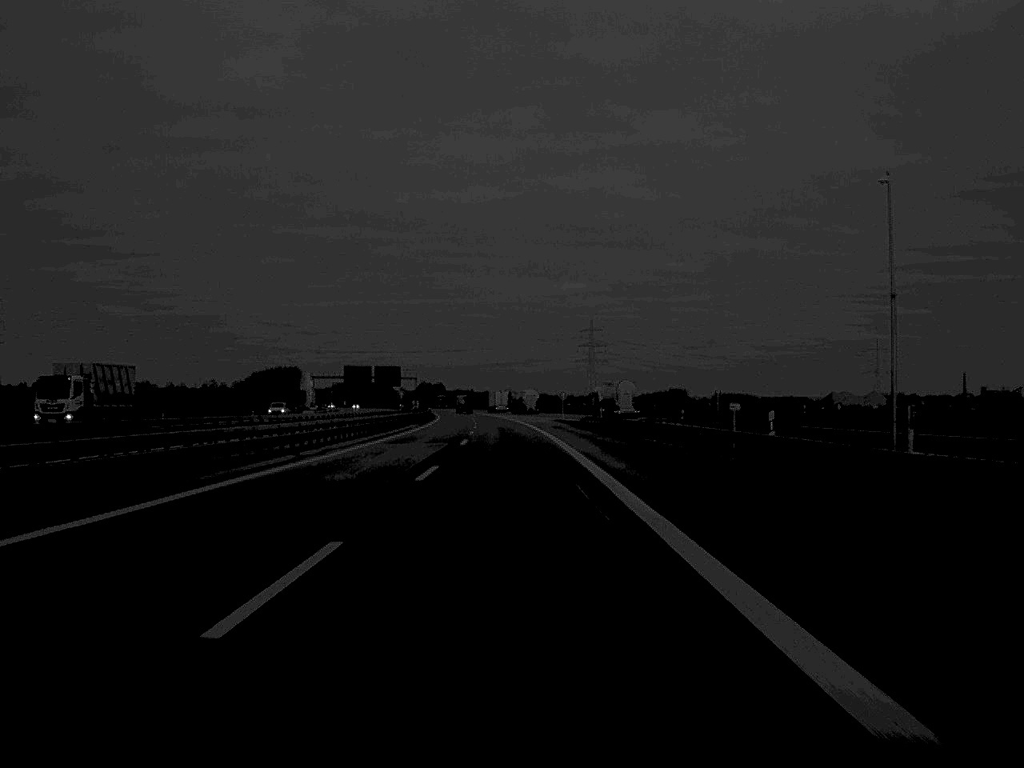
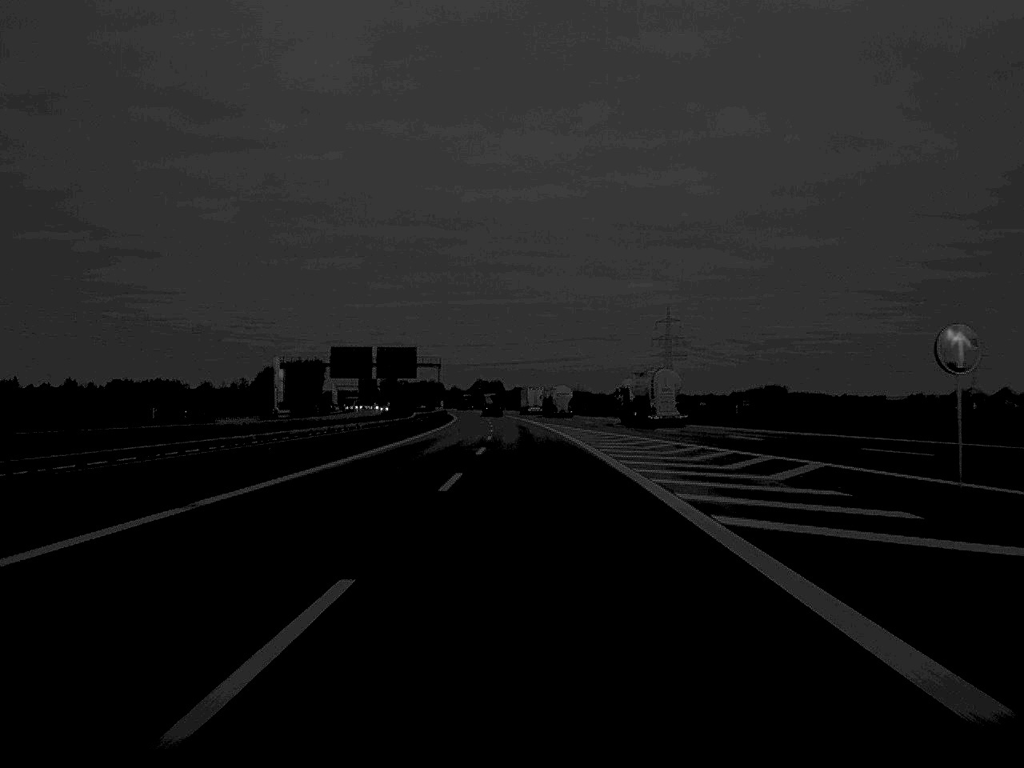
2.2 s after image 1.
(-2.3, +99.8) m; -3°
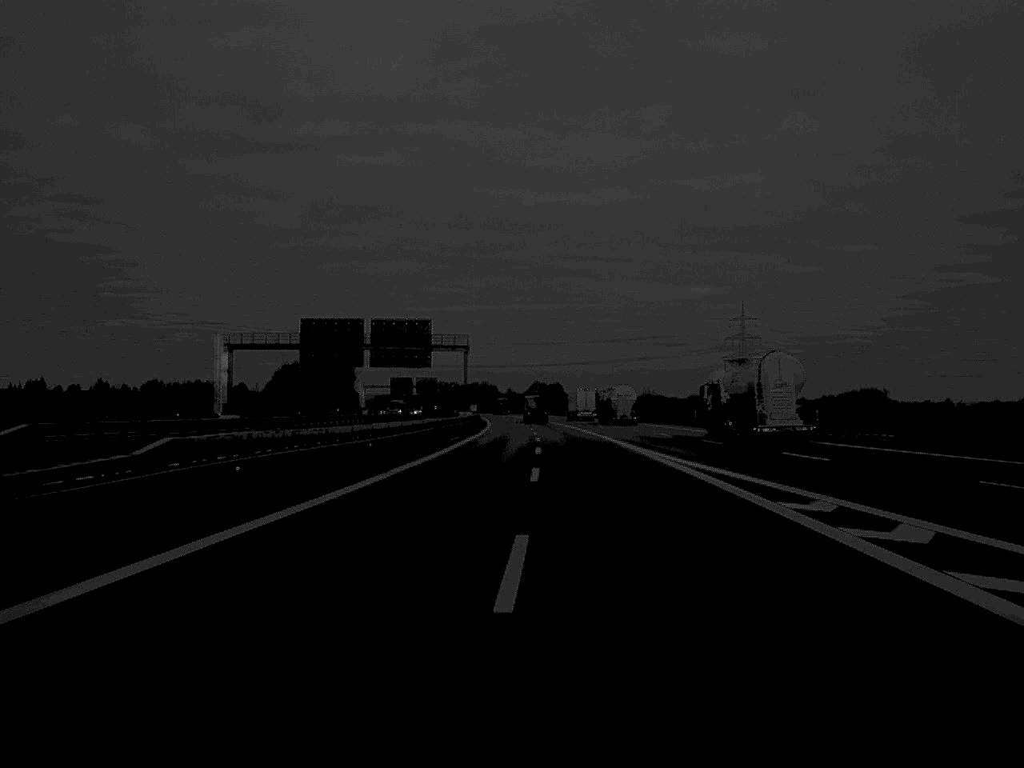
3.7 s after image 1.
(-1.6, +68.2) m; -3°
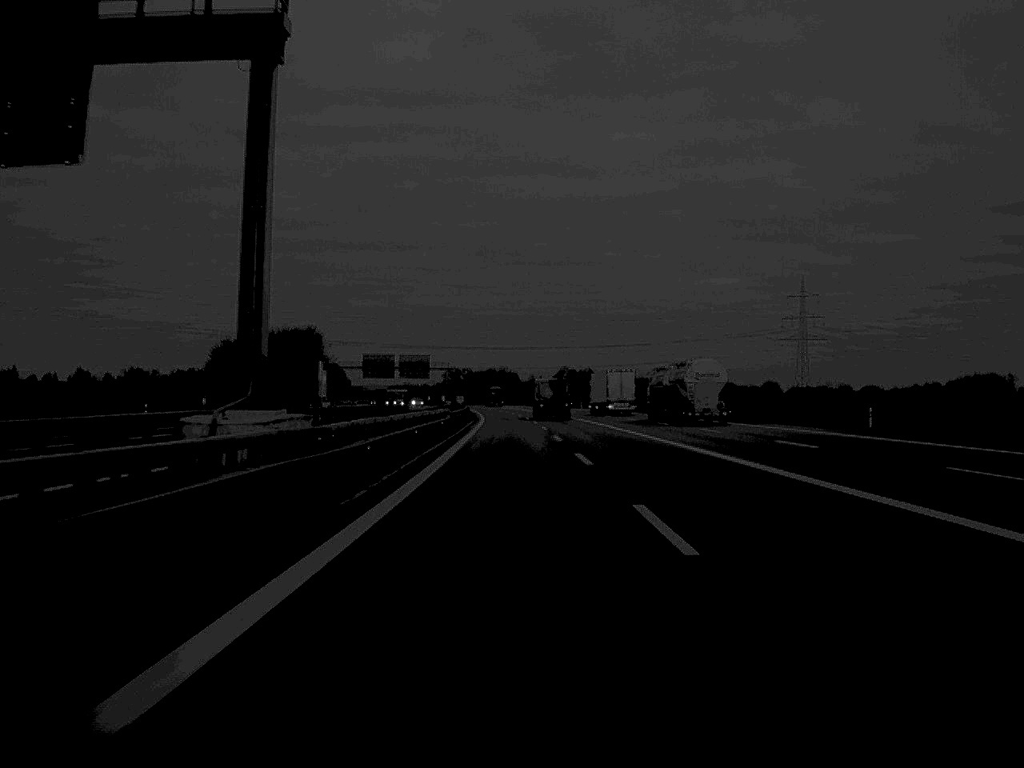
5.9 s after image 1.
(-1.1, +105.3) m; -1°
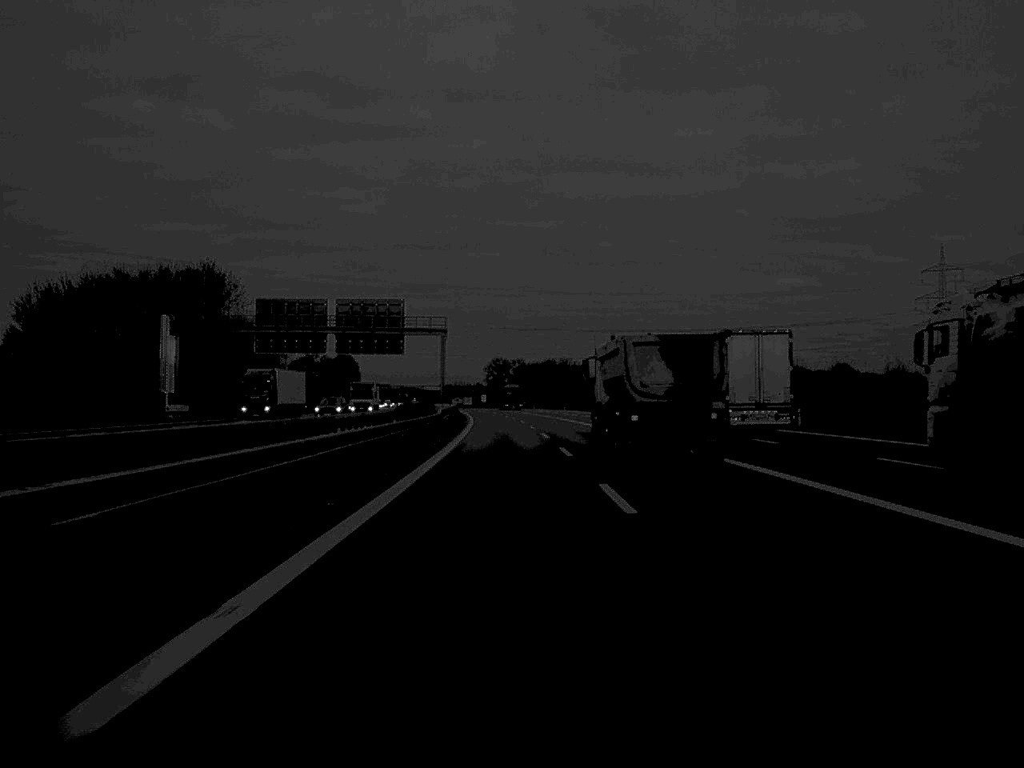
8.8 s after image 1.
(-3.1, +137.3) m; -3°
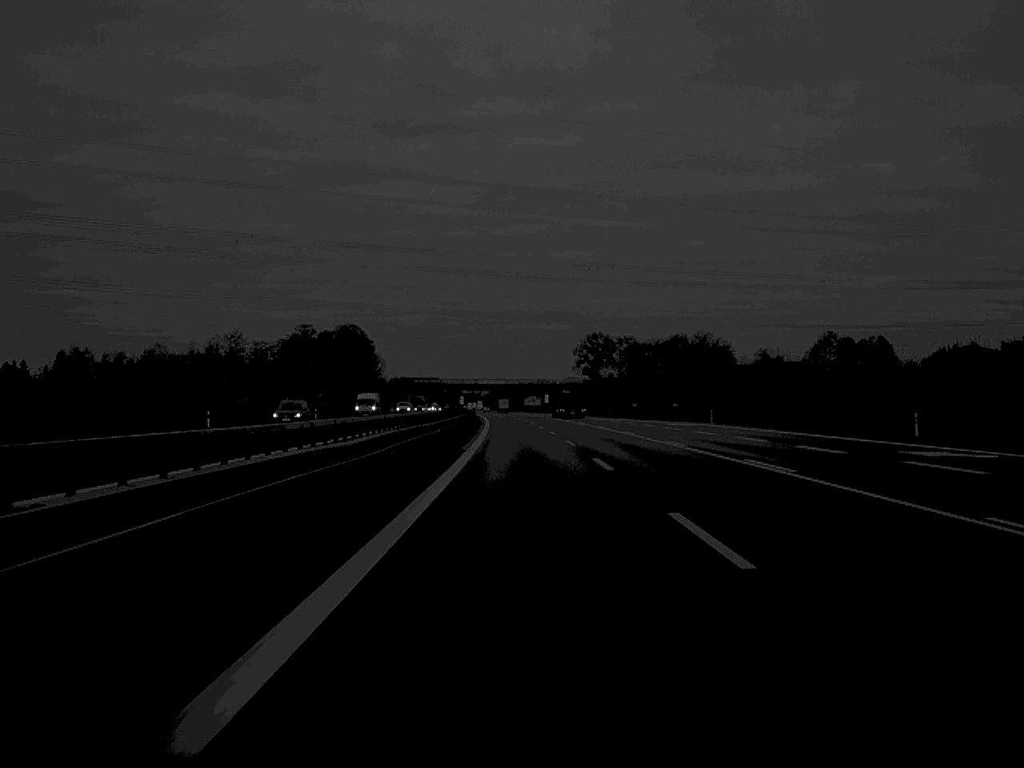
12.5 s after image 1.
(-6.4, +166.1) m; -4°
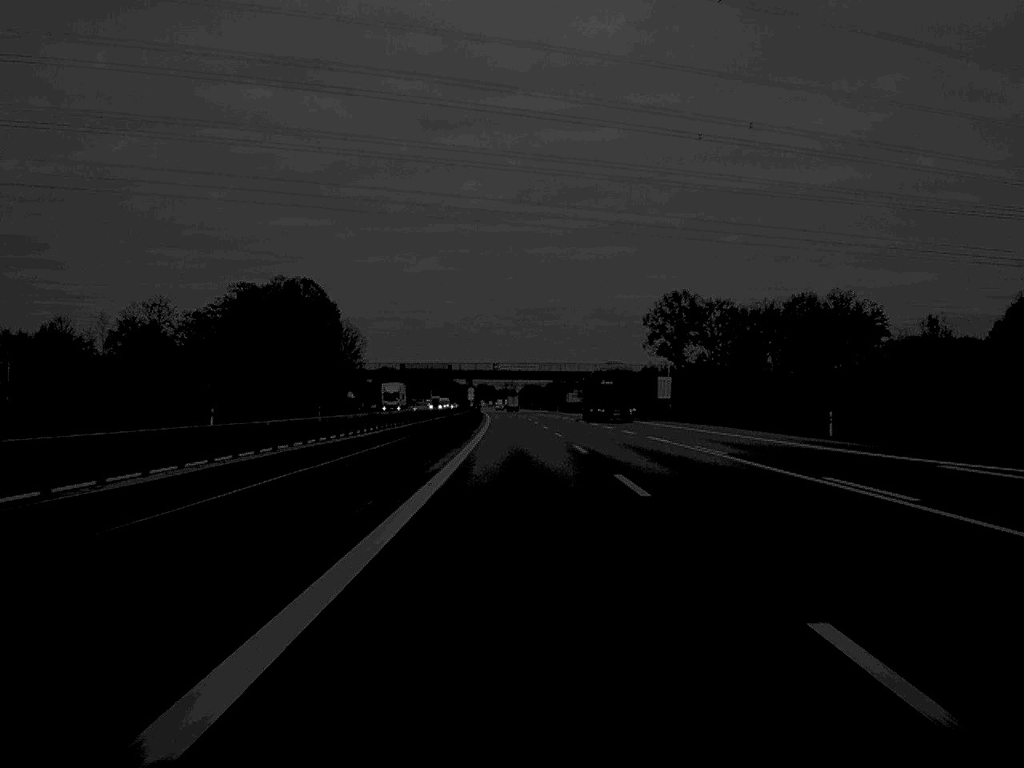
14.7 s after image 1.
(-1.4, +98.2) m; -2°
